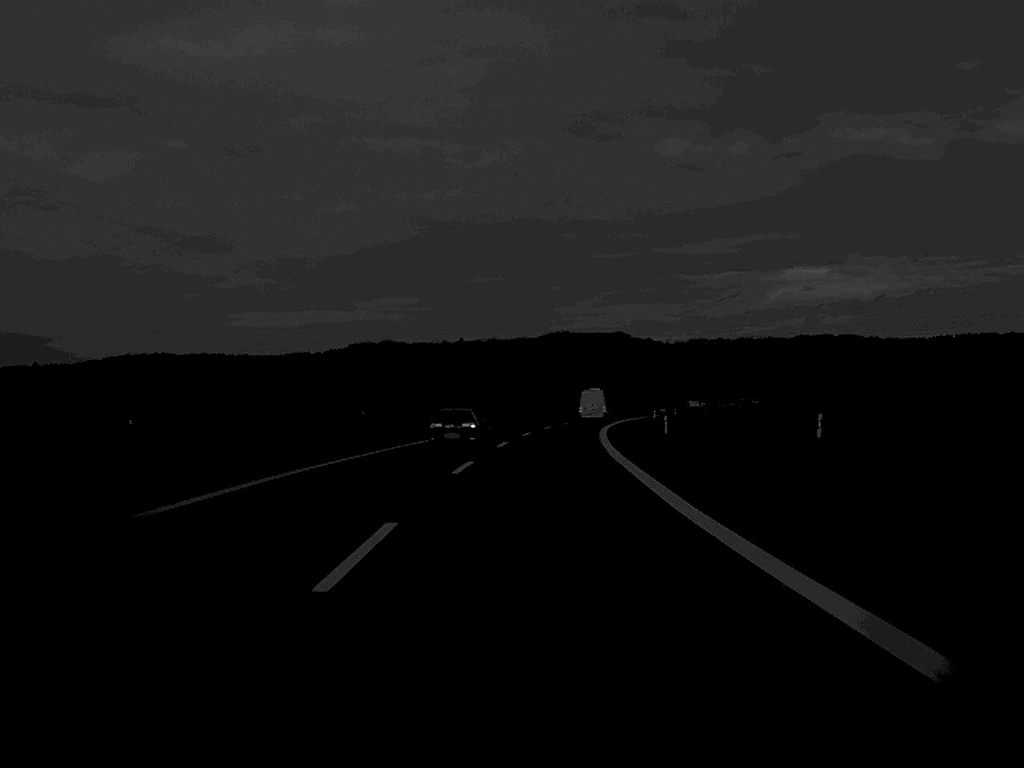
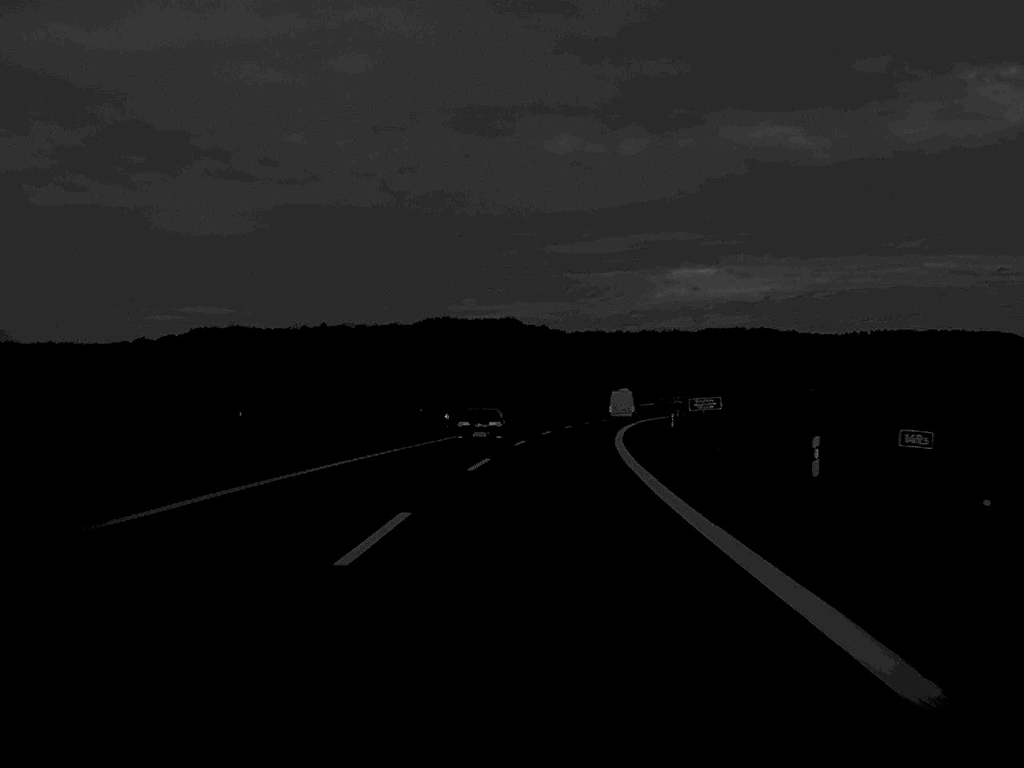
(+3.5, +86.3) m; +5°
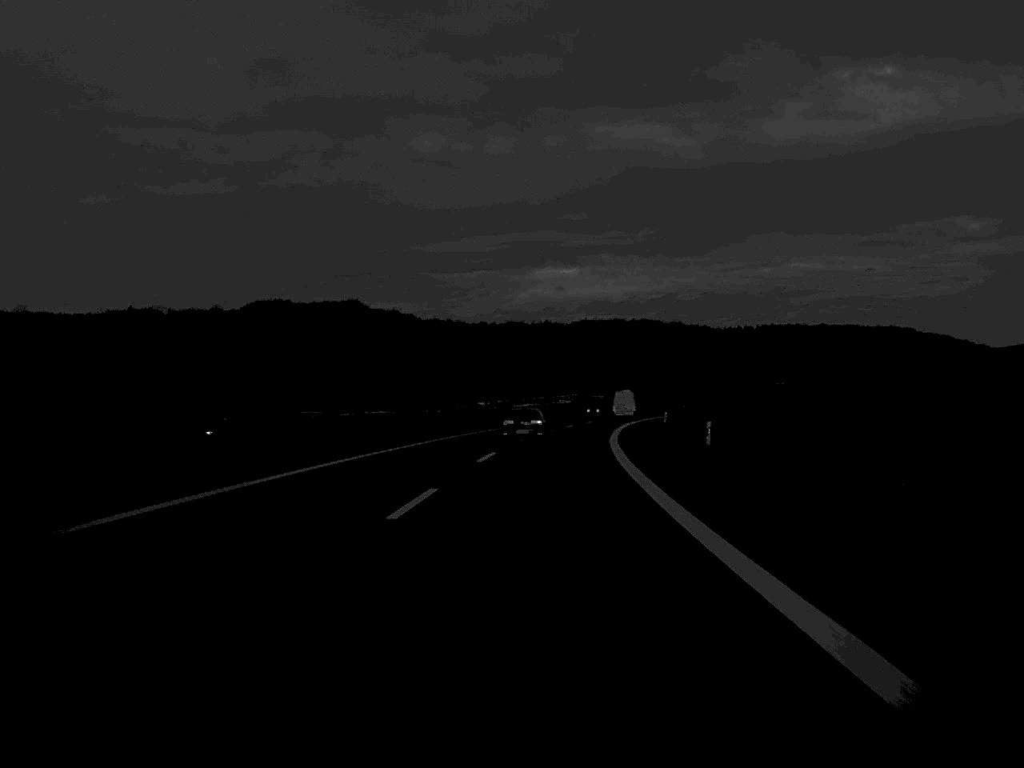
(+4.5, +82.9) m; +6°
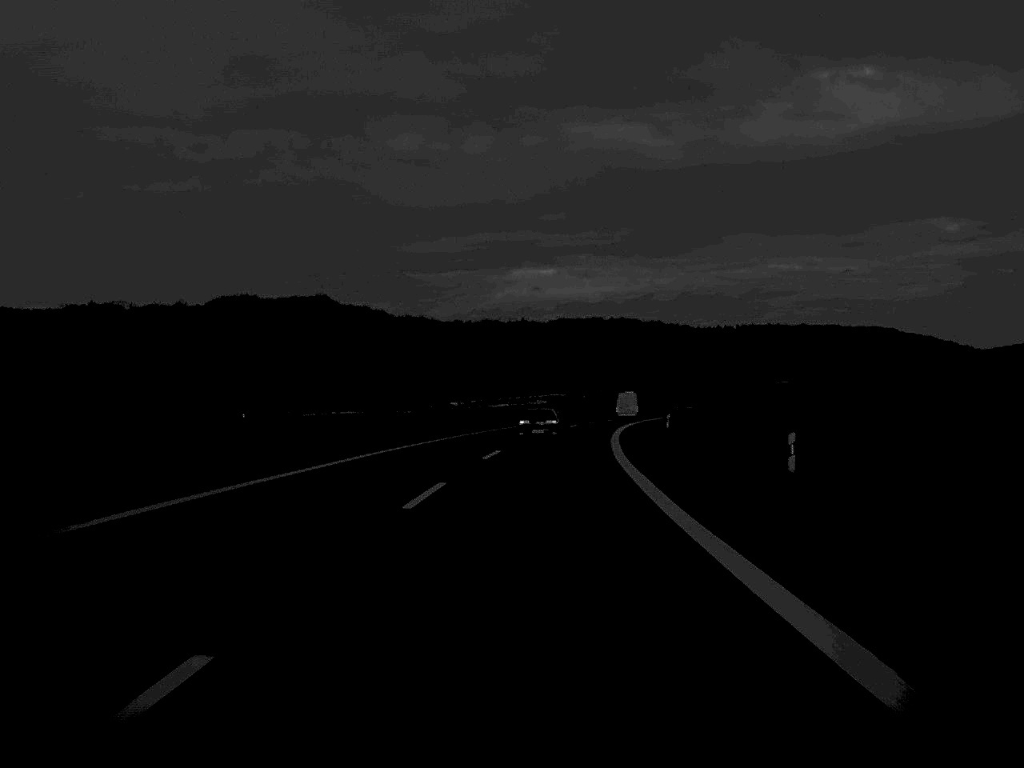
(+0.1, +15.6) m; +1°
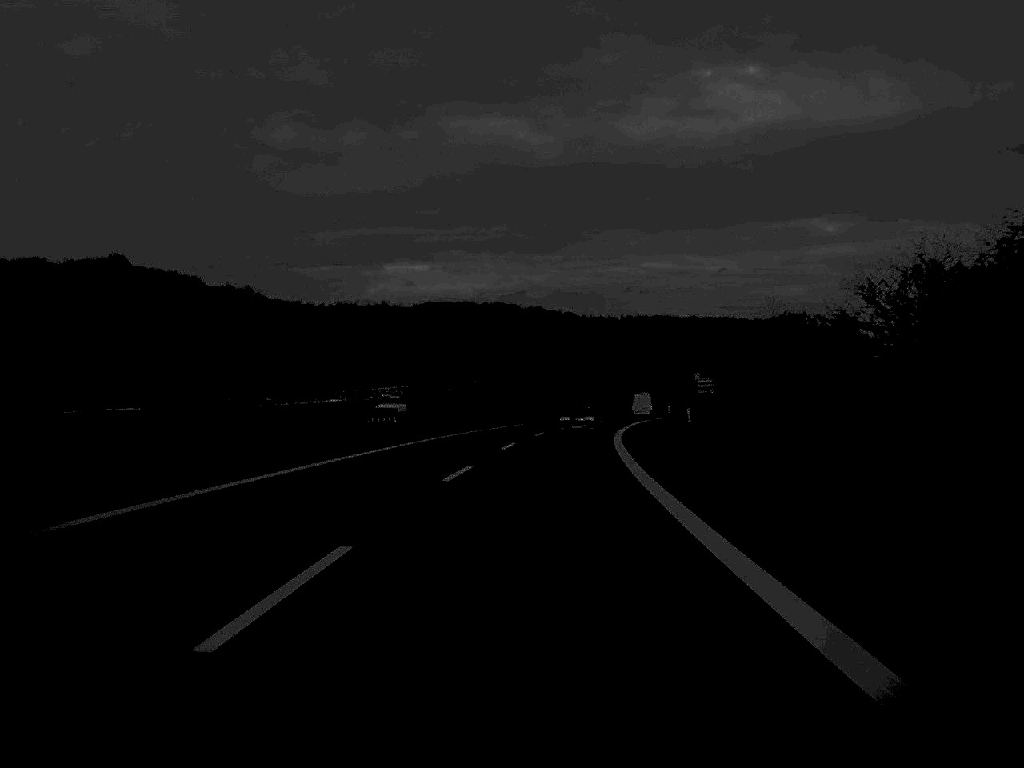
(+4.3, +82.4) m; +6°
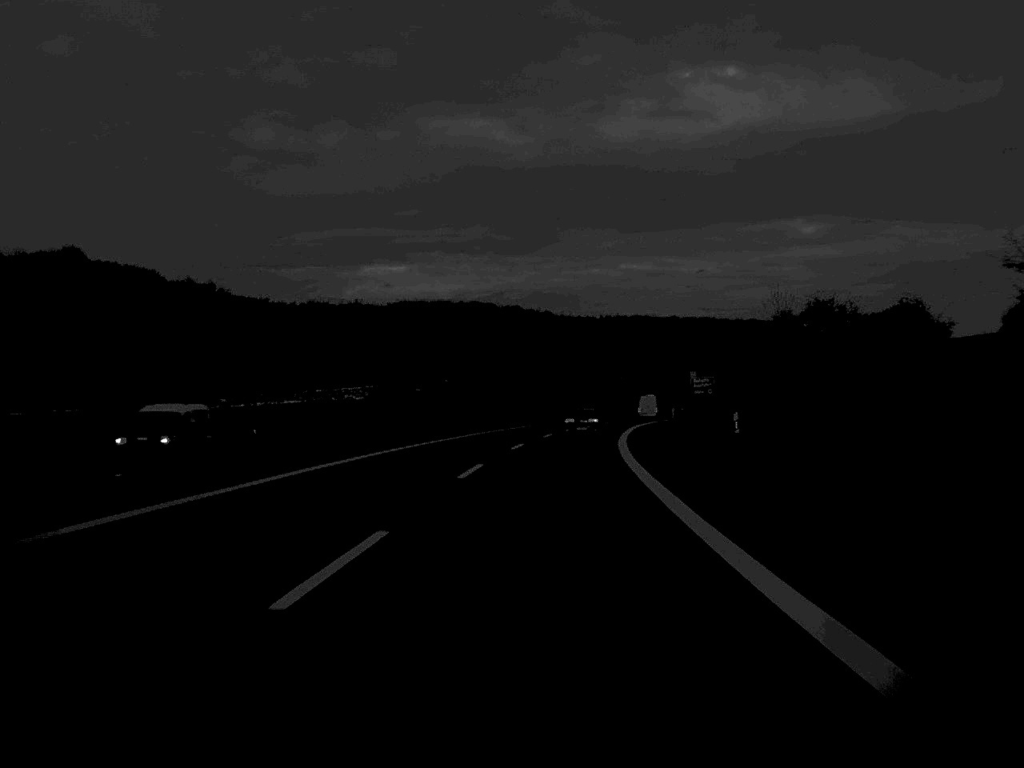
(+0.1, +15.6) m; +1°
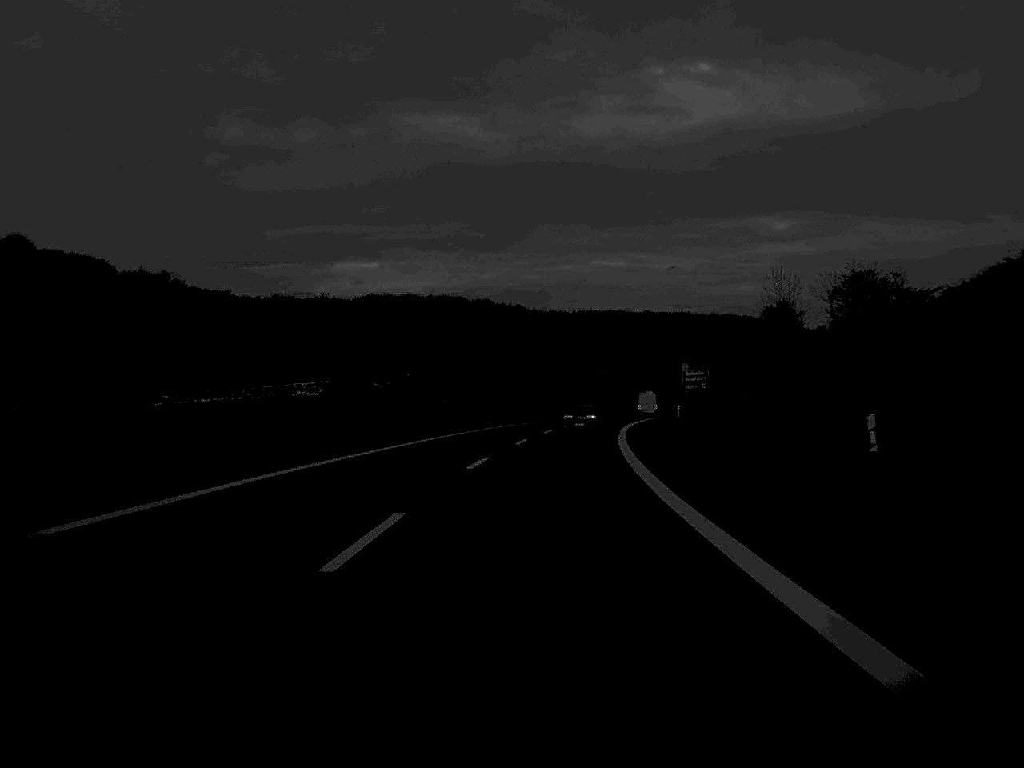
(+0.2, +15.6) m; +1°
